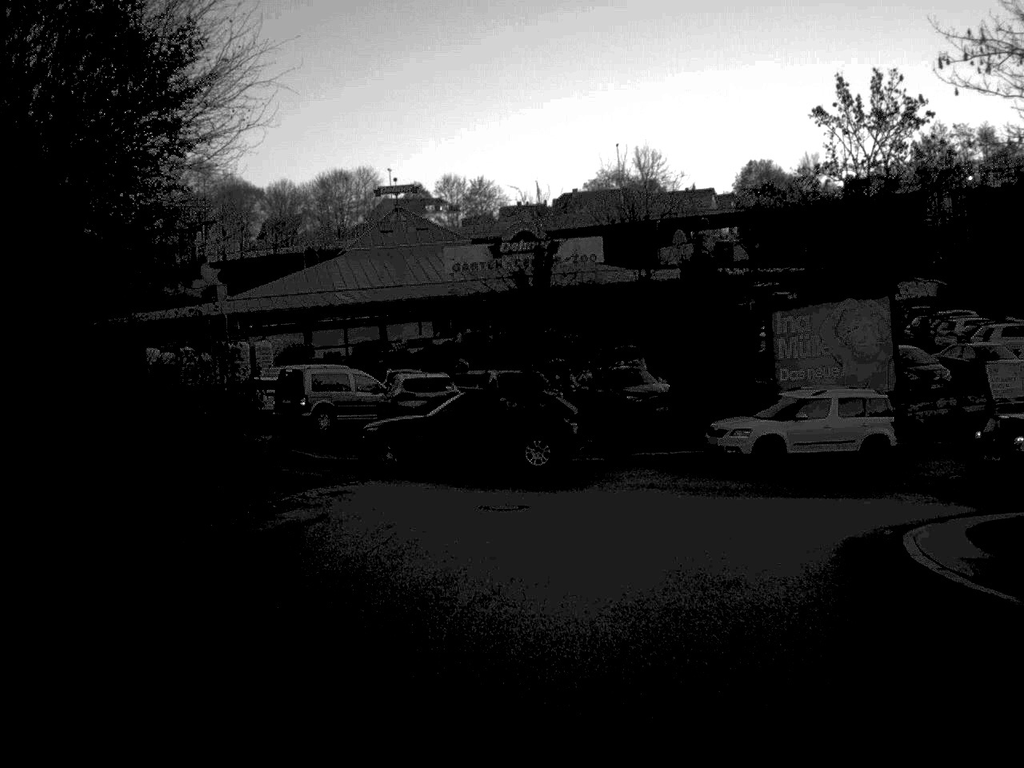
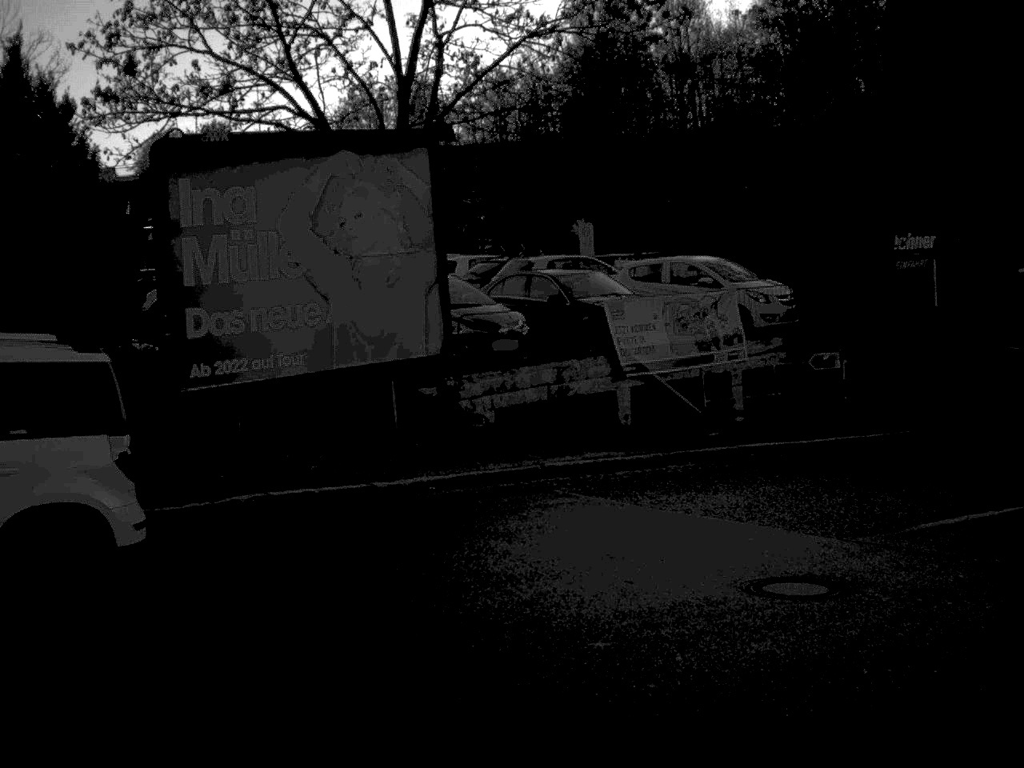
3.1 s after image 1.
(+2.8, +18.1) m; +27°
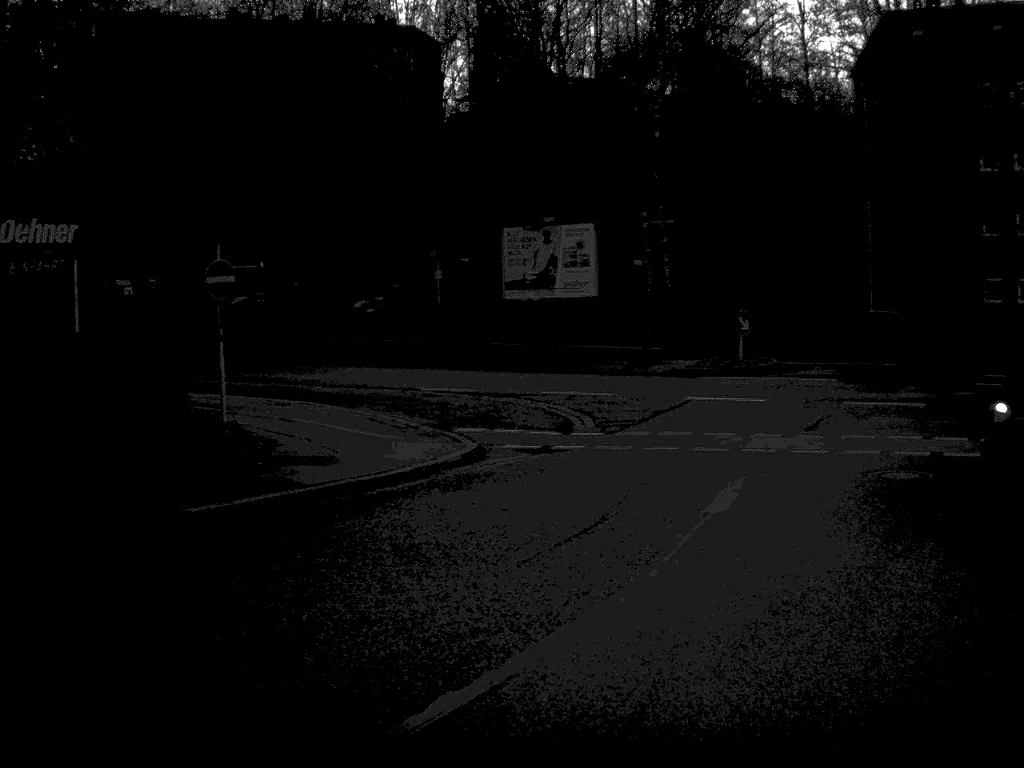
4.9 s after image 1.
(+2.6, +8.5) m; +36°
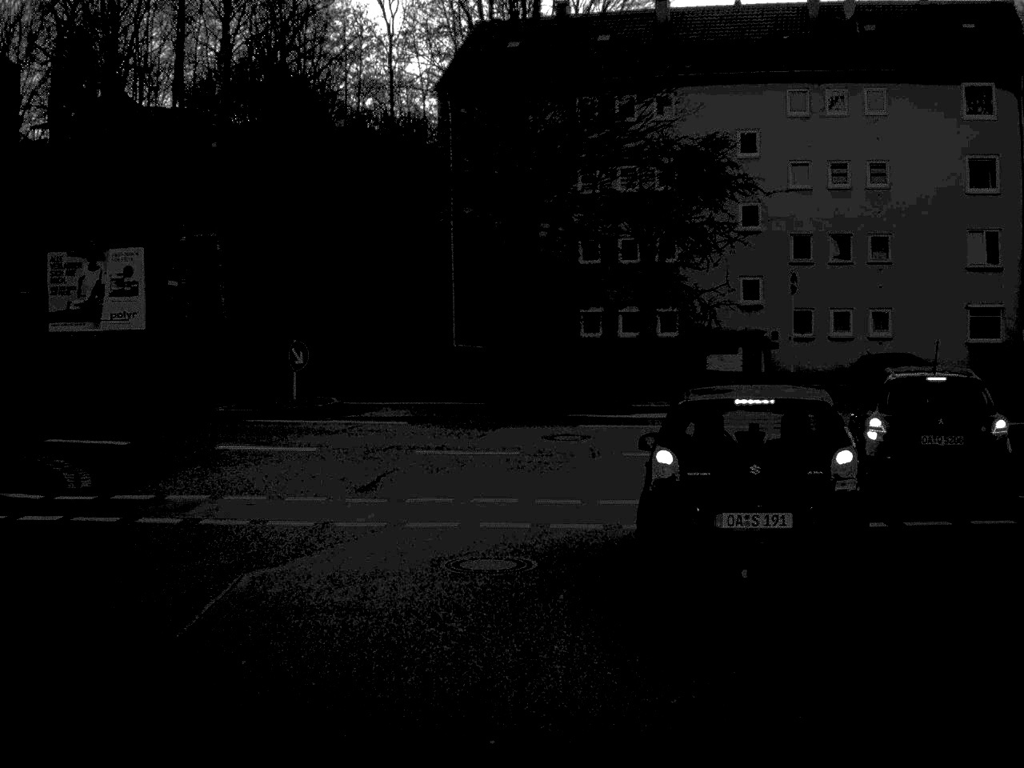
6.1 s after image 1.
(+0.8, +4.8) m; +18°
